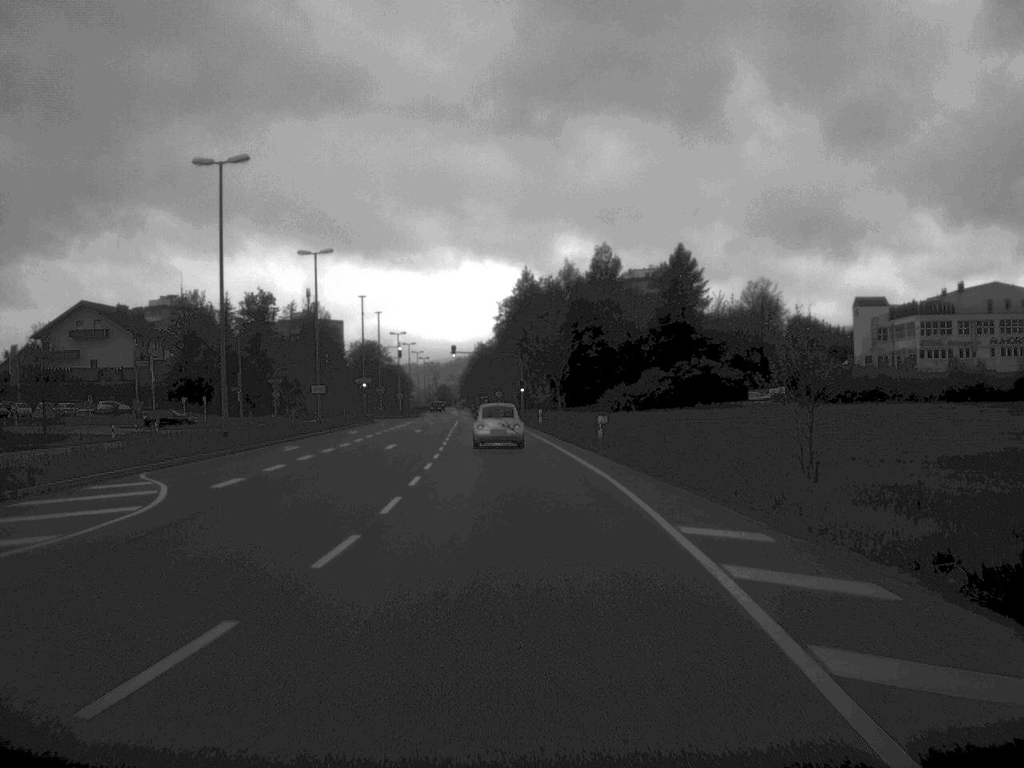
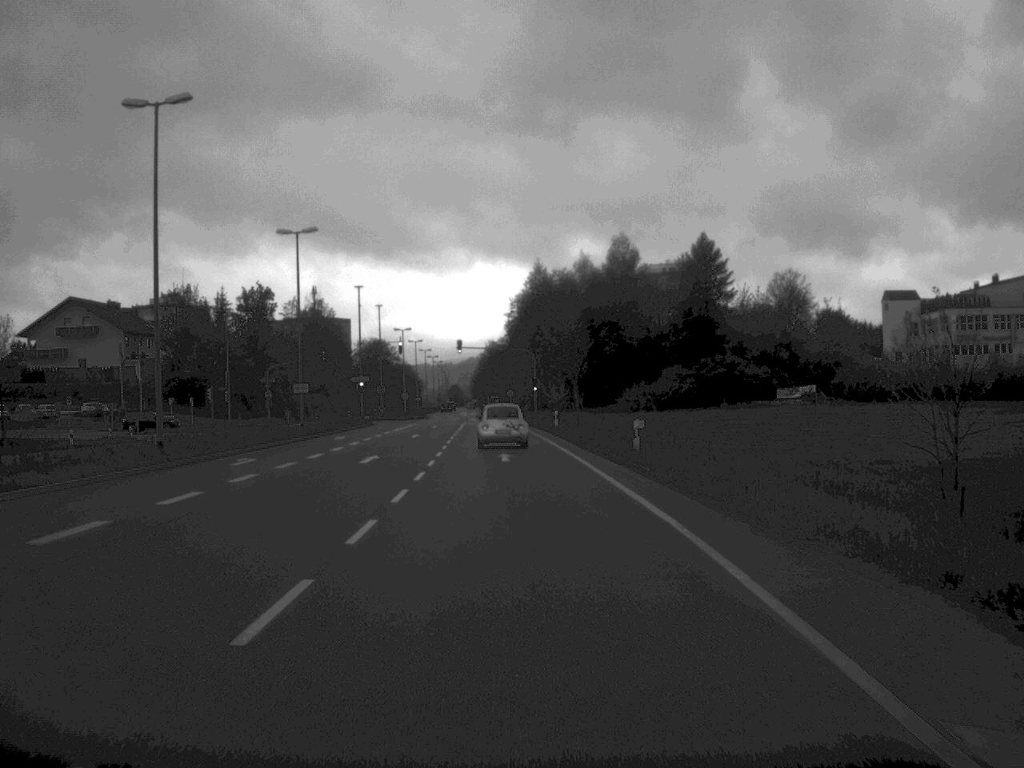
(0.0, +9.6) m; -1°
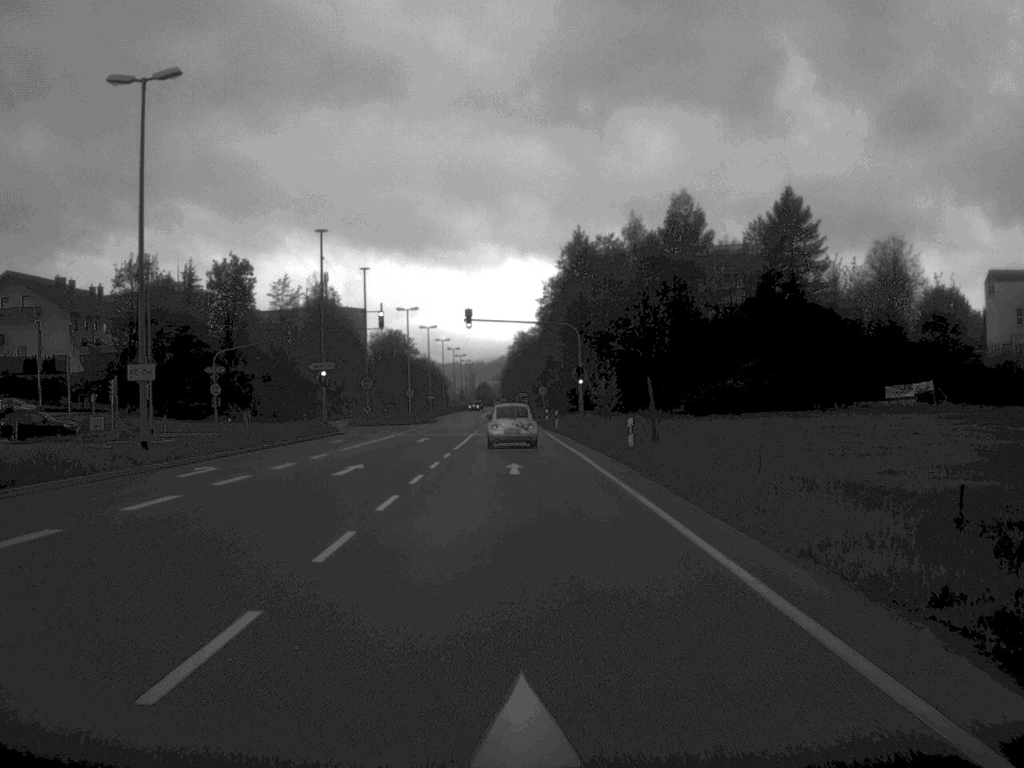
(-0.5, +31.0) m; -2°
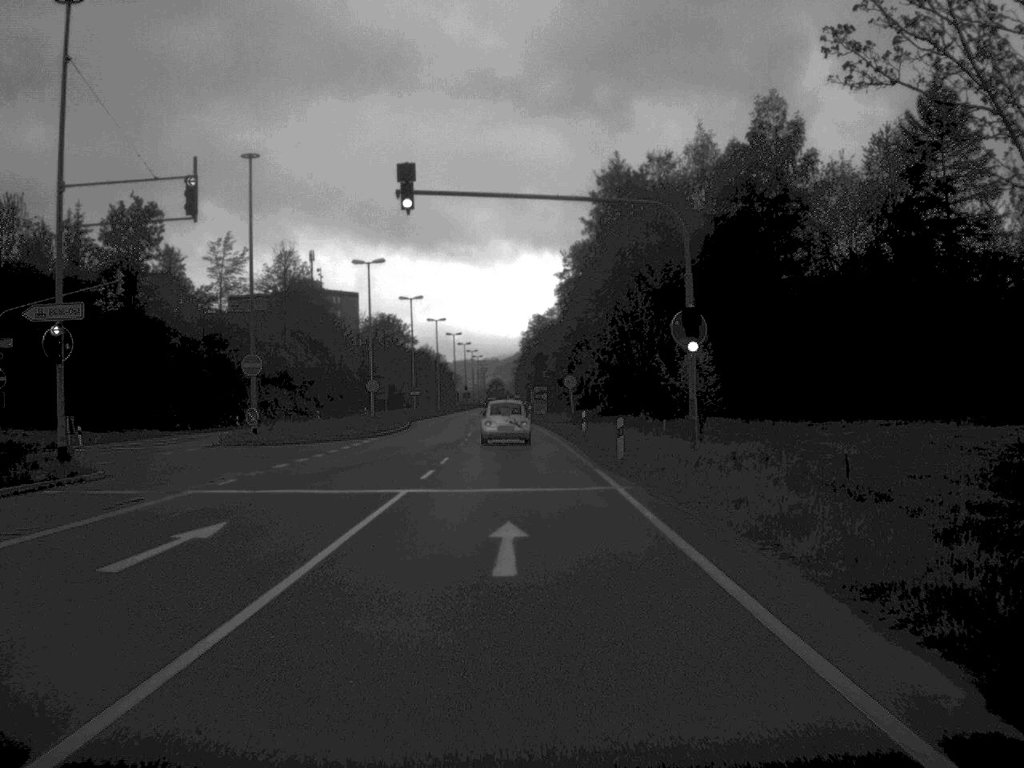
(-0.3, +39.1) m; -1°
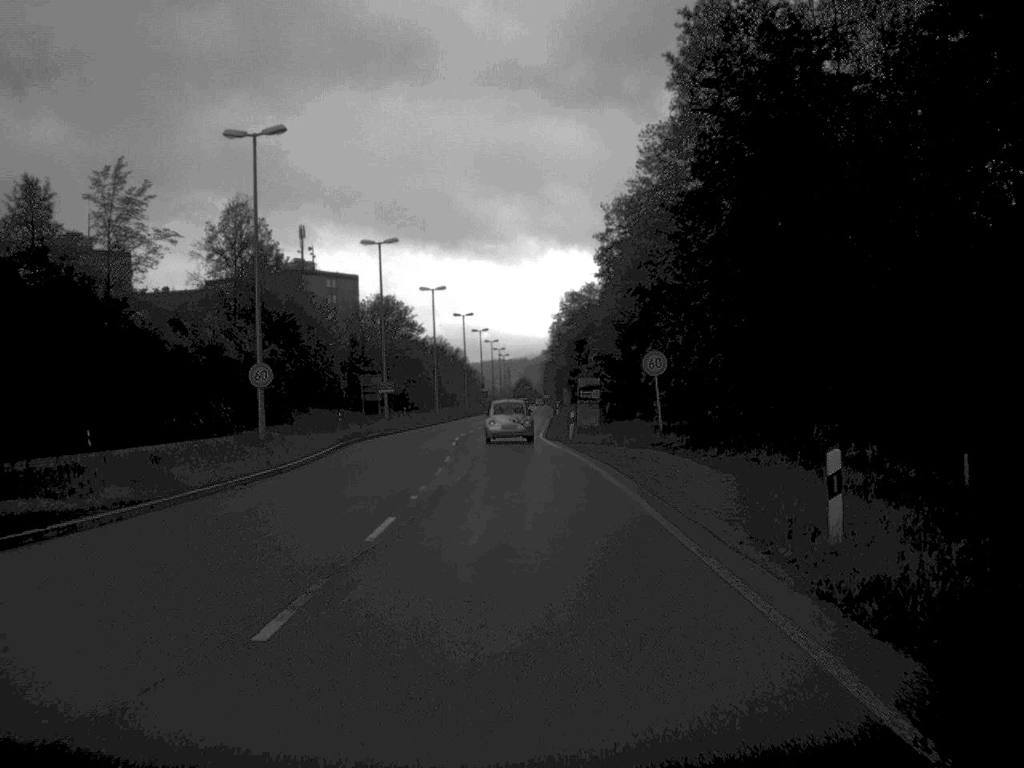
(-0.4, +40.0) m; -1°
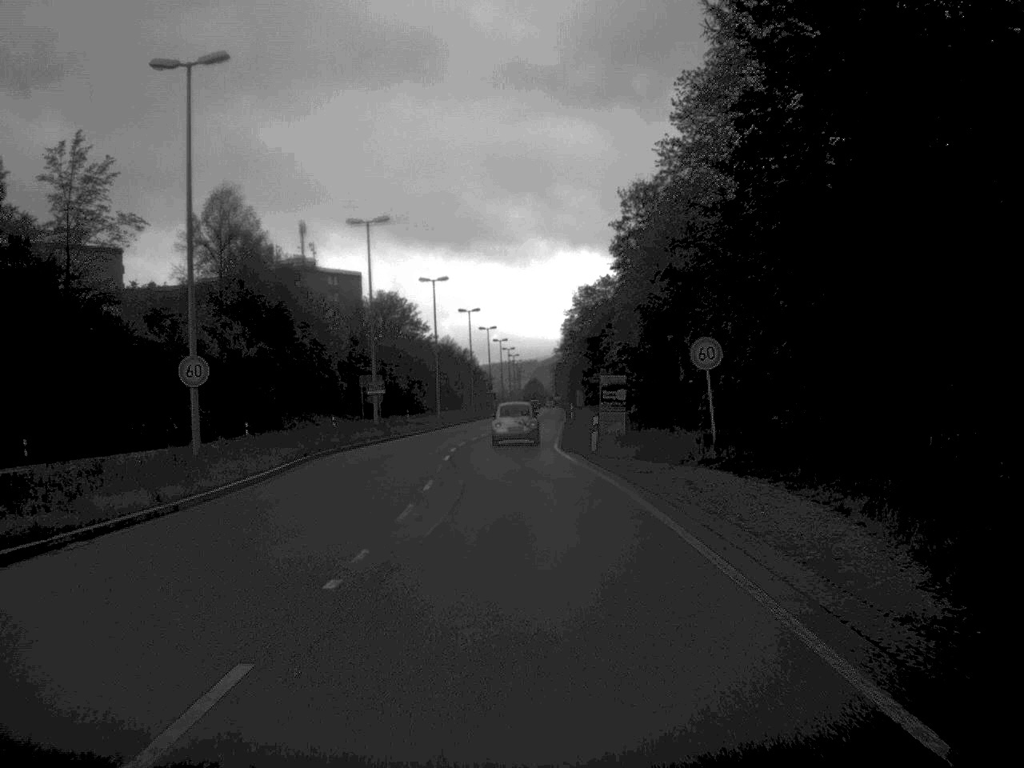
(0.0, +9.4) m; -1°
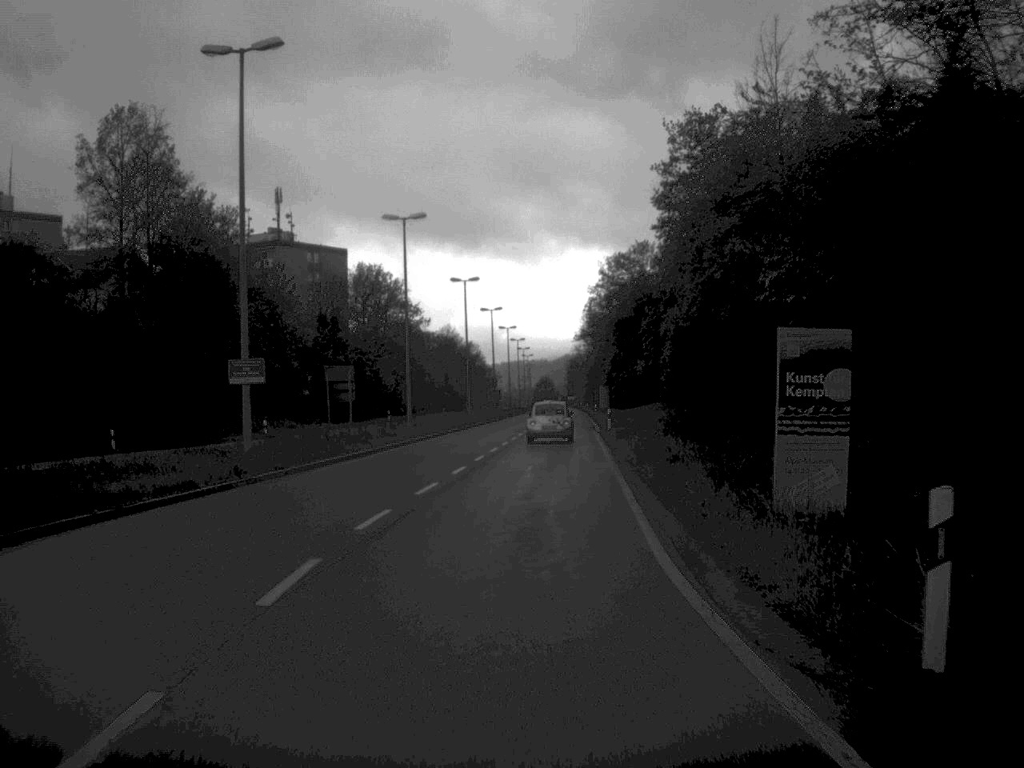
(-0.3, +30.1) m; -1°
